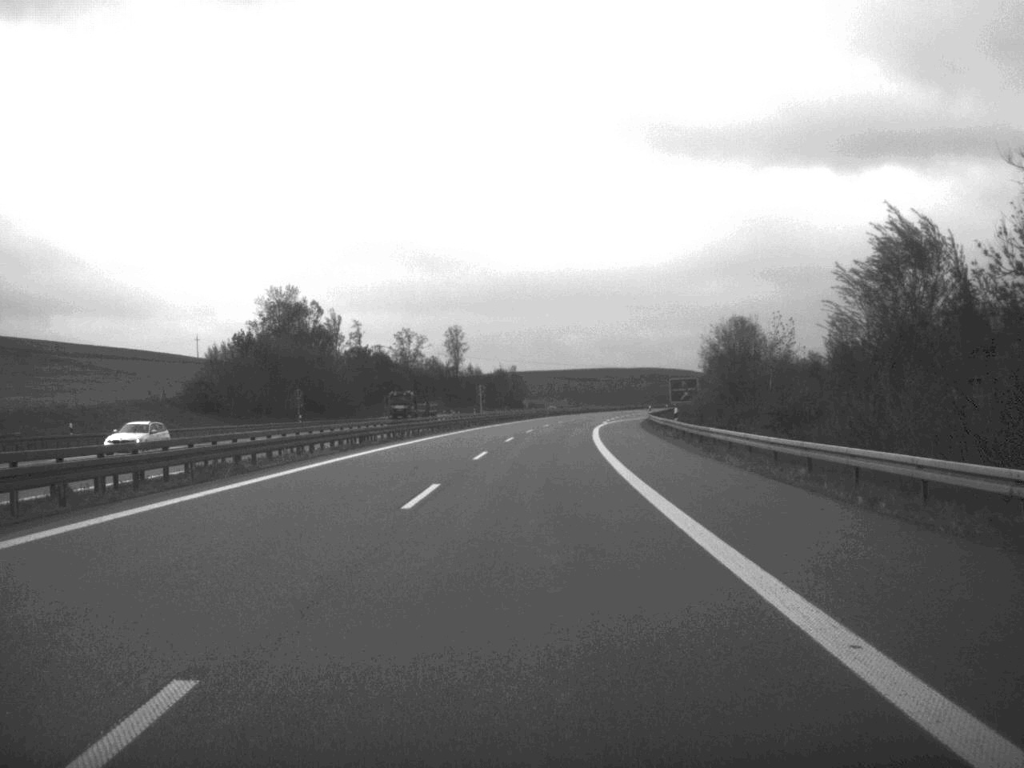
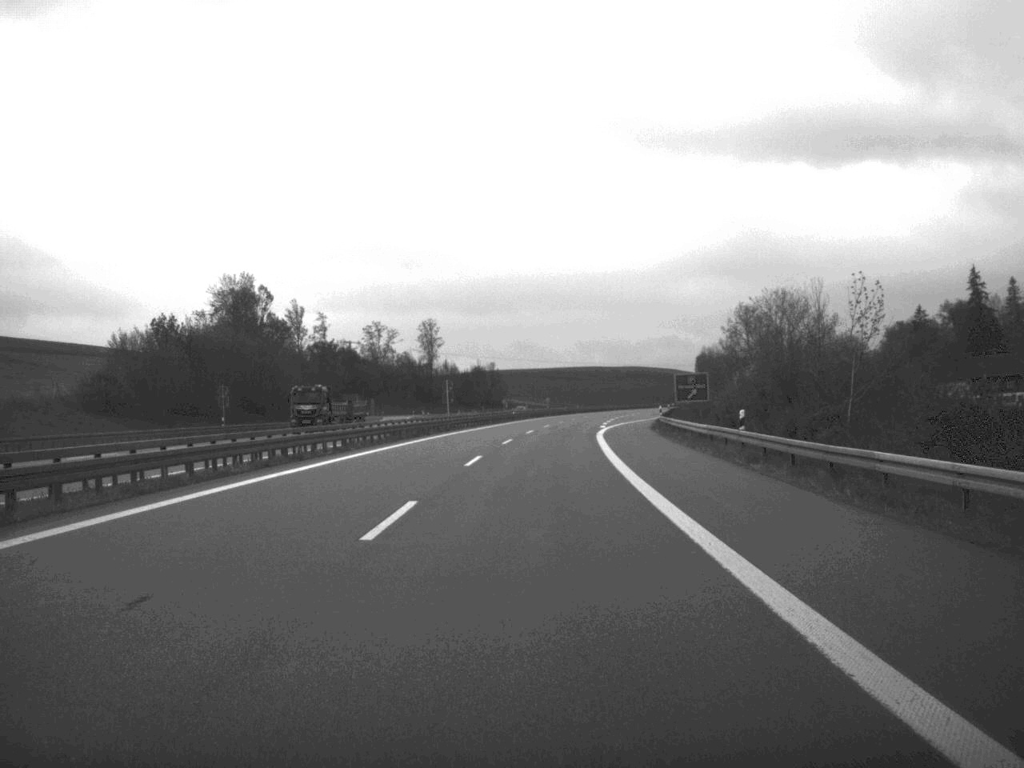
(+0.2, +21.8) m; +1°
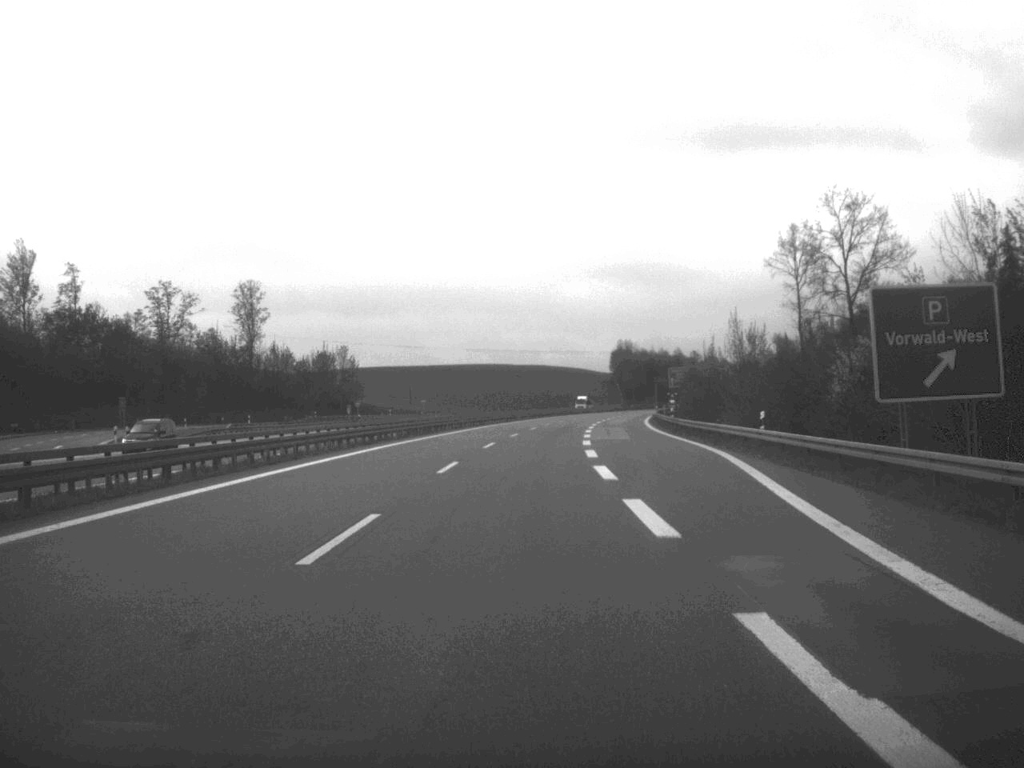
(+3.8, +90.6) m; +5°
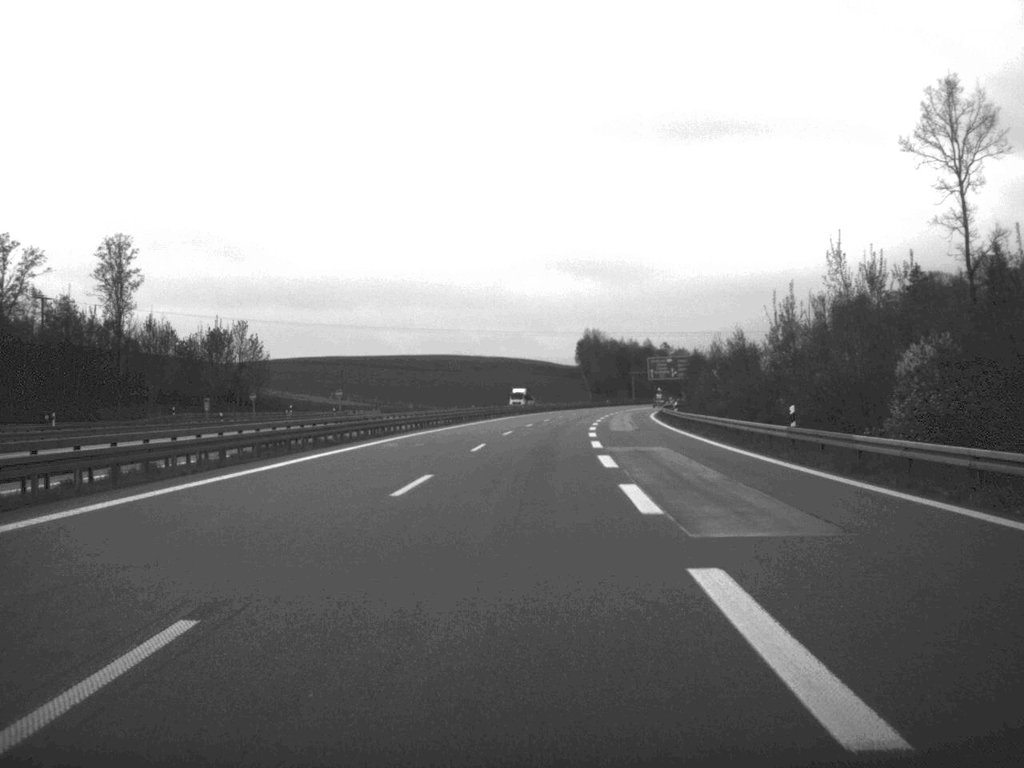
(+0.7, +44.9) m; +2°
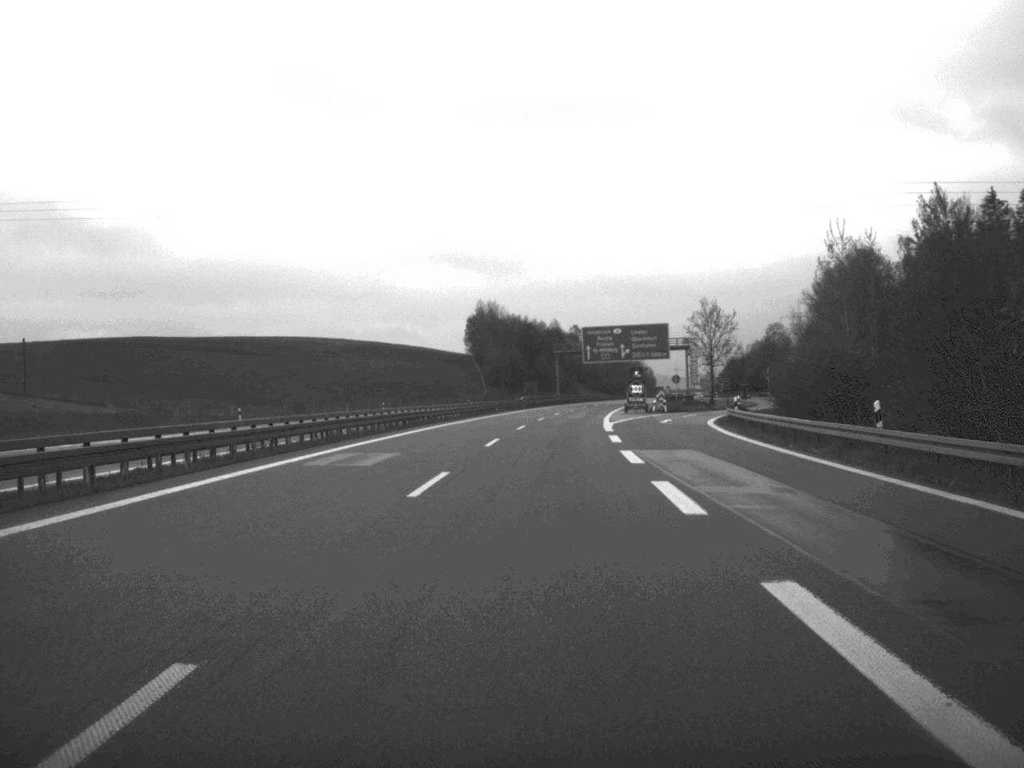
(+4.6, +107.5) m; +5°
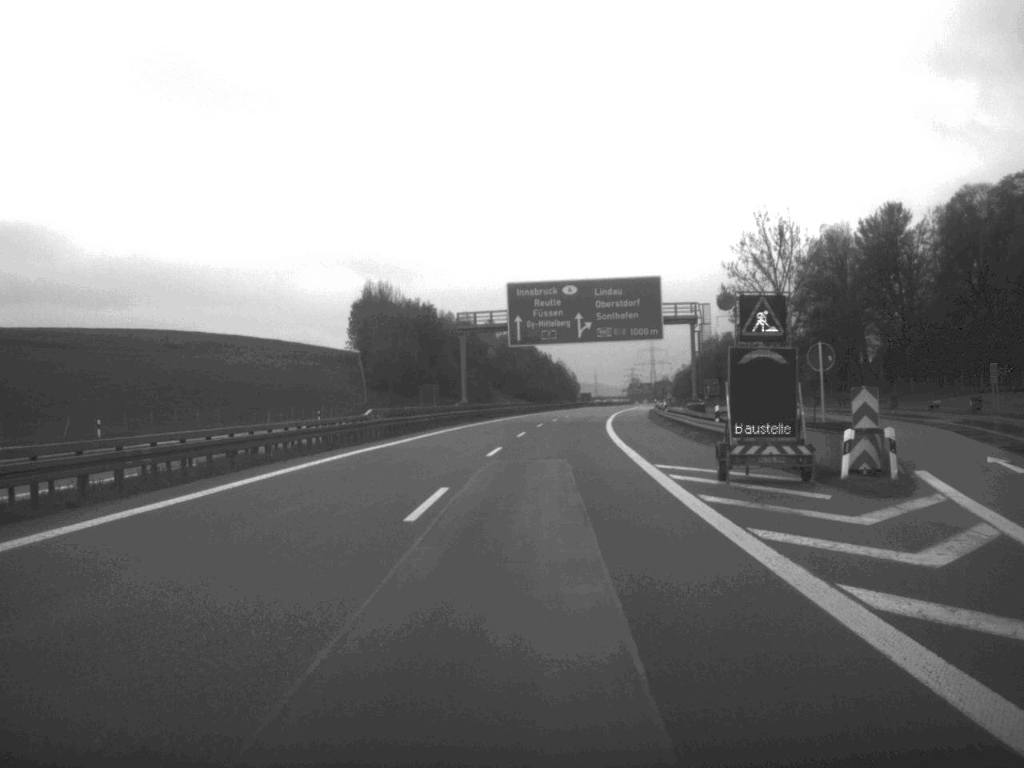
(+2.3, +73.3) m; +4°
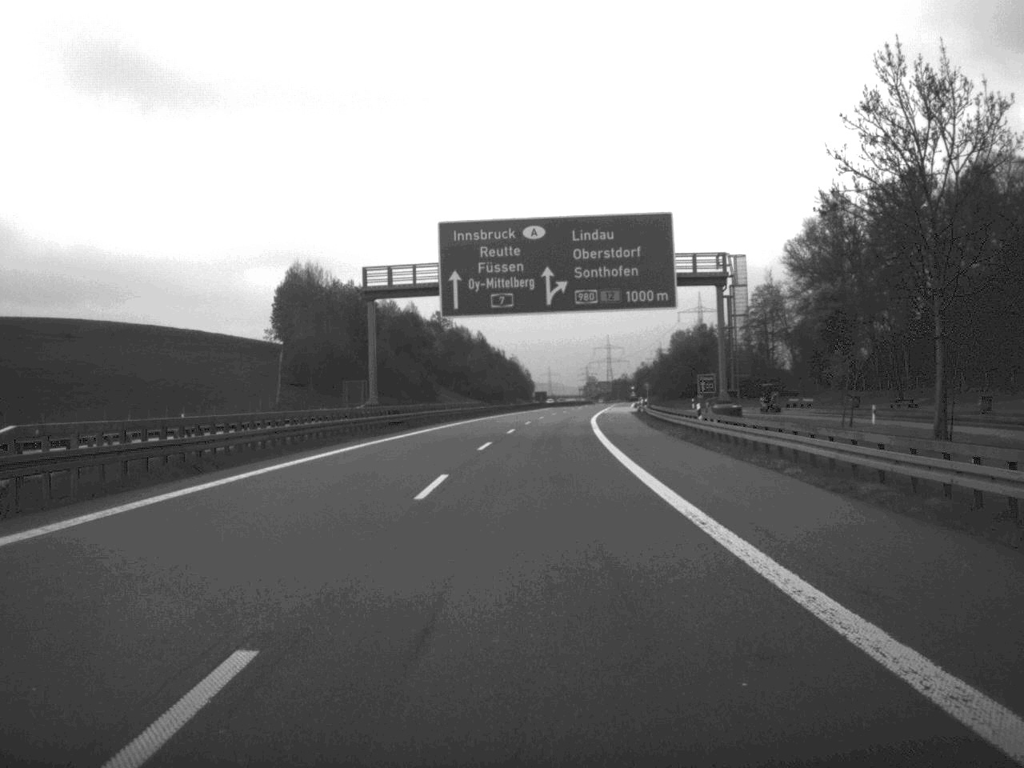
(+0.6, +32.5) m; +2°
